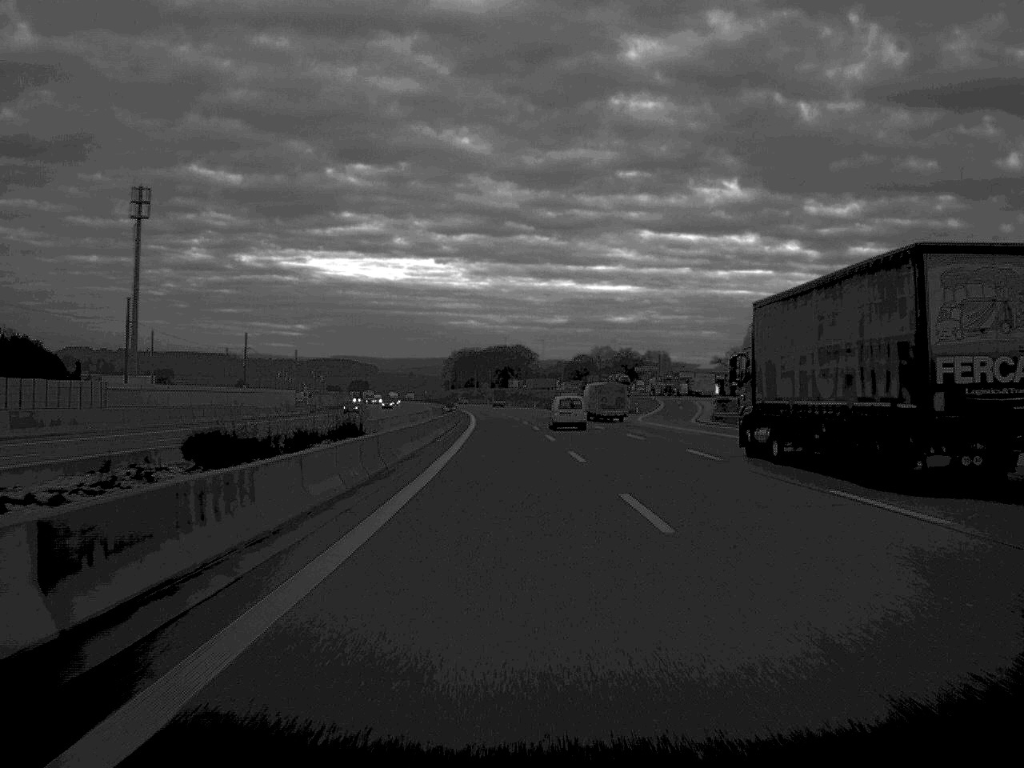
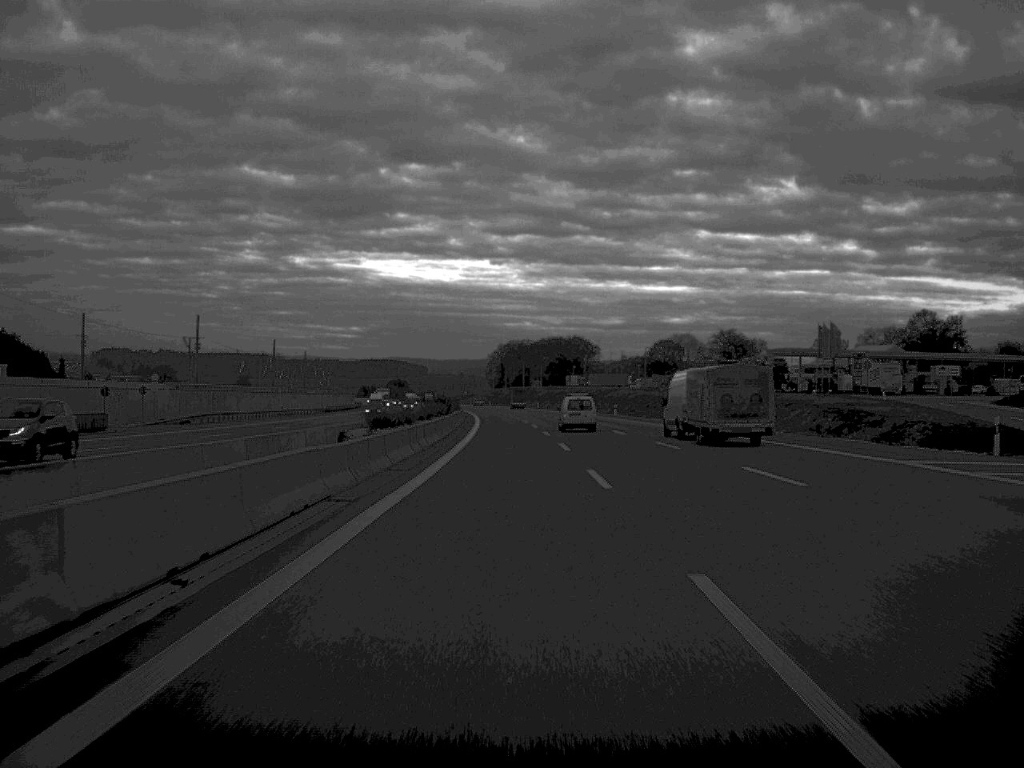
(-2.0, +98.1) m; -2°
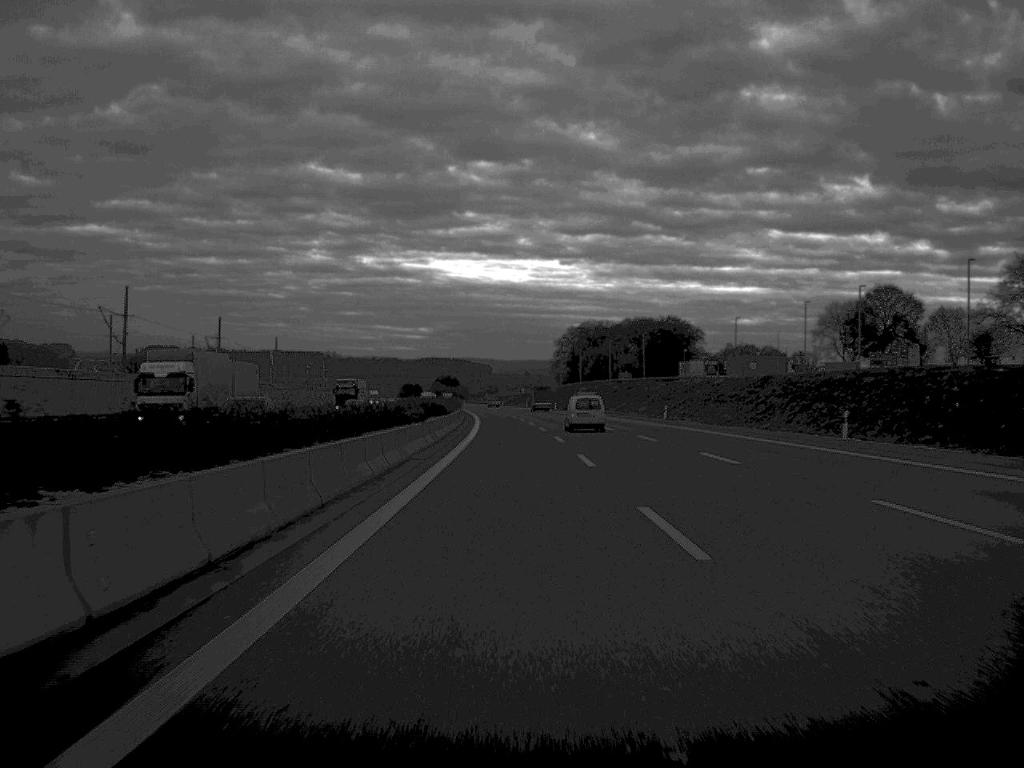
(-3.5, +134.5) m; -3°
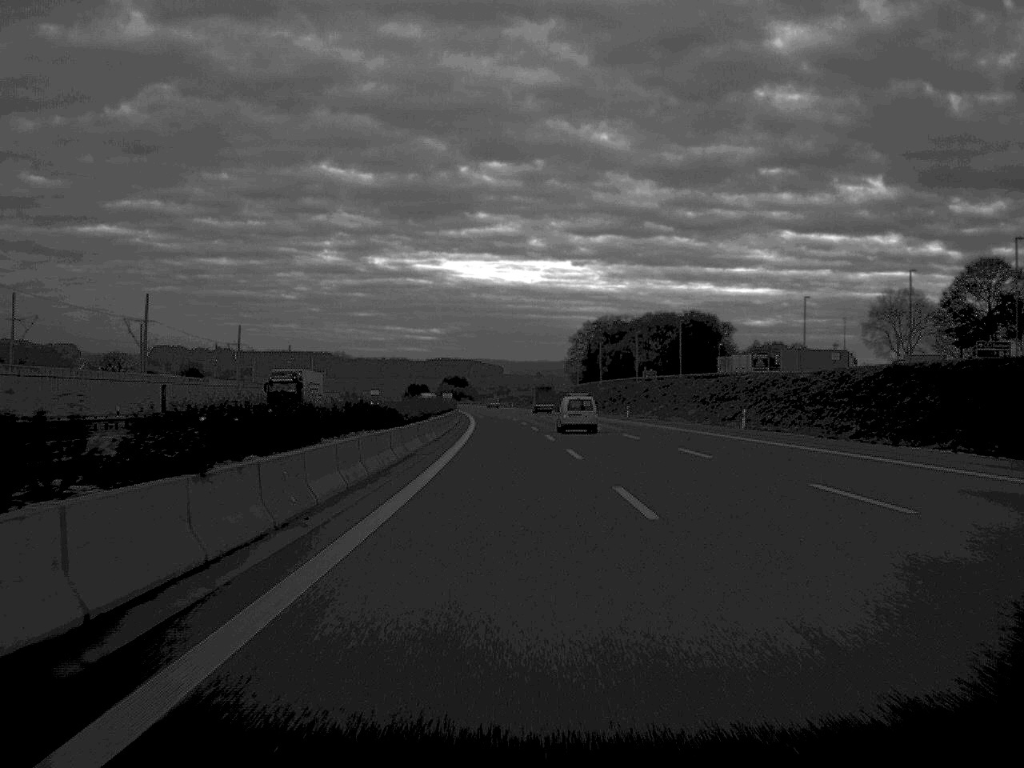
(-0.2, +31.7) m; -1°
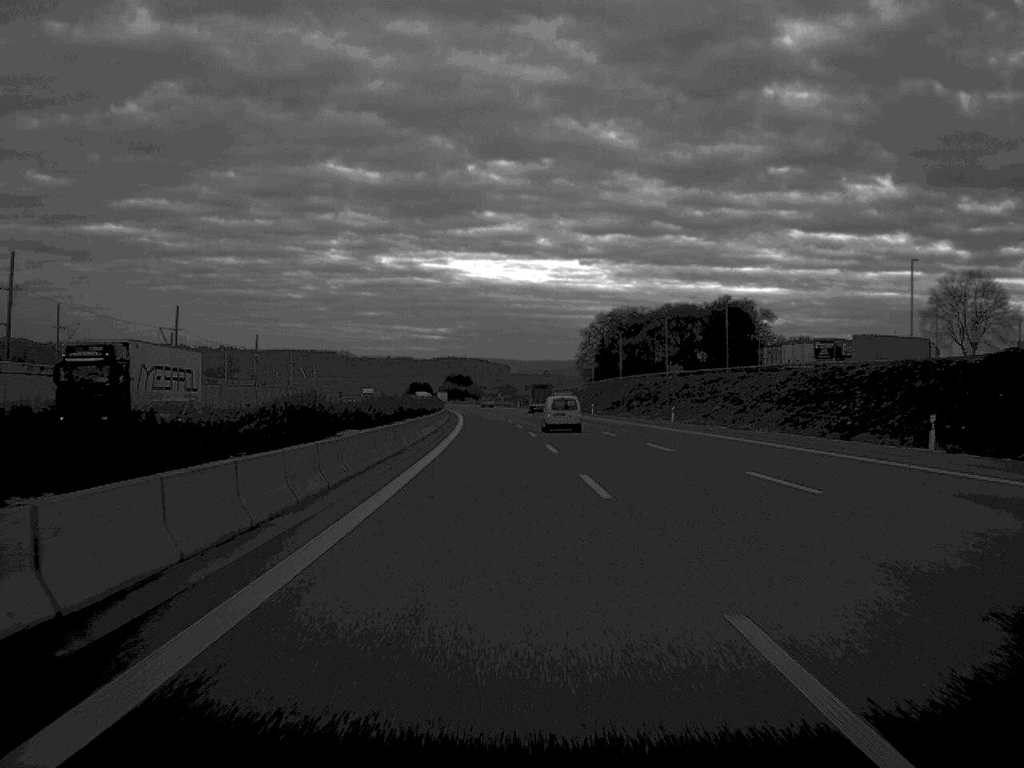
(-0.1, +31.7) m; 0°
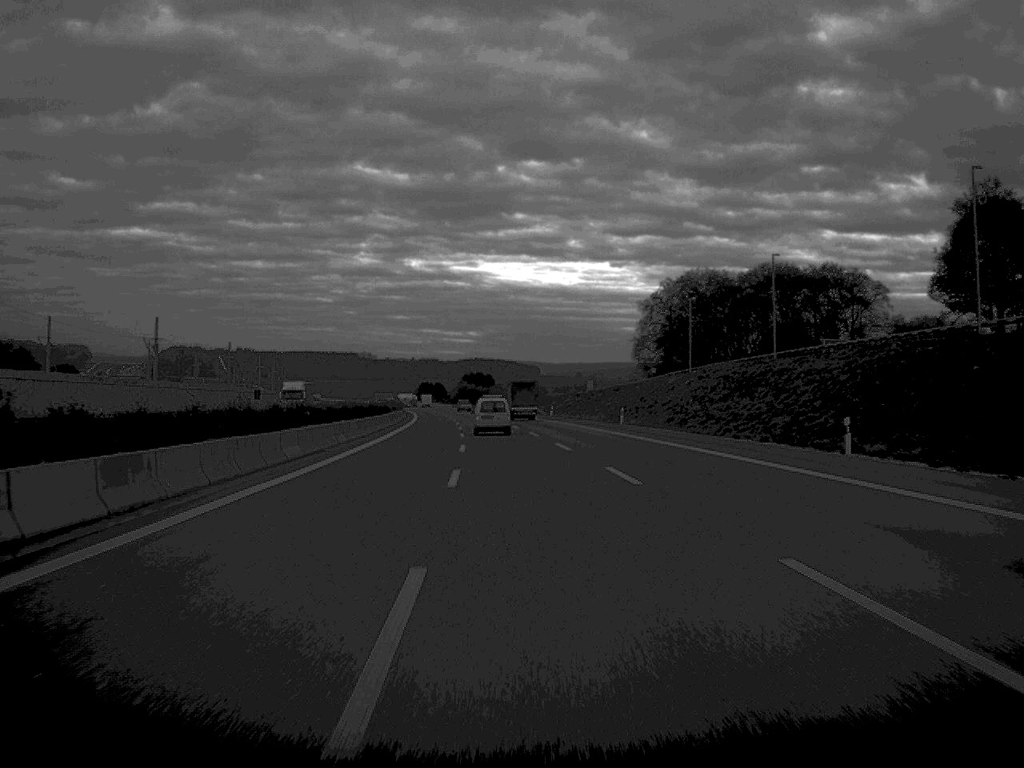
(-0.9, +102.8) m; -1°
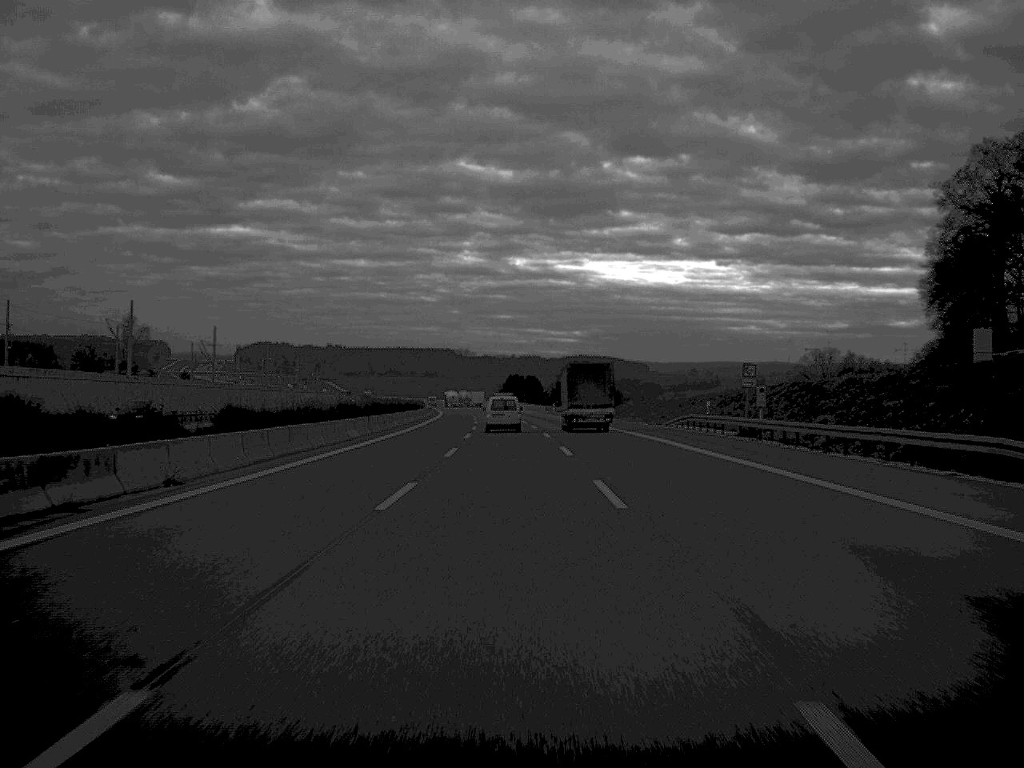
(-5.7, +130.0) m; -5°
